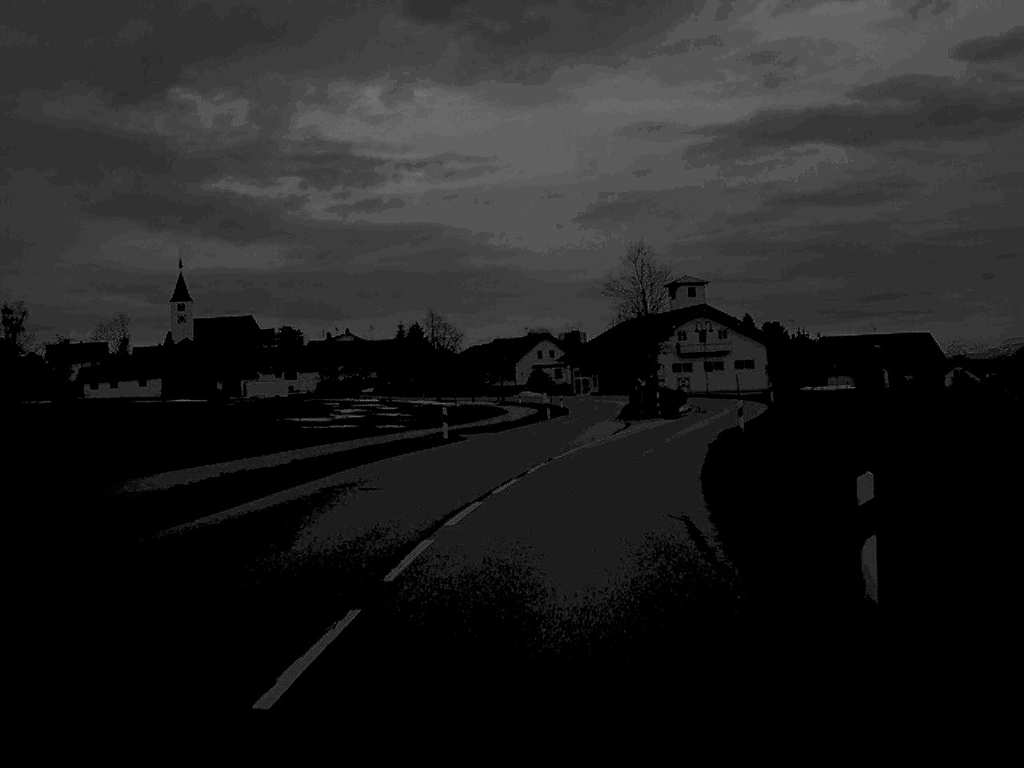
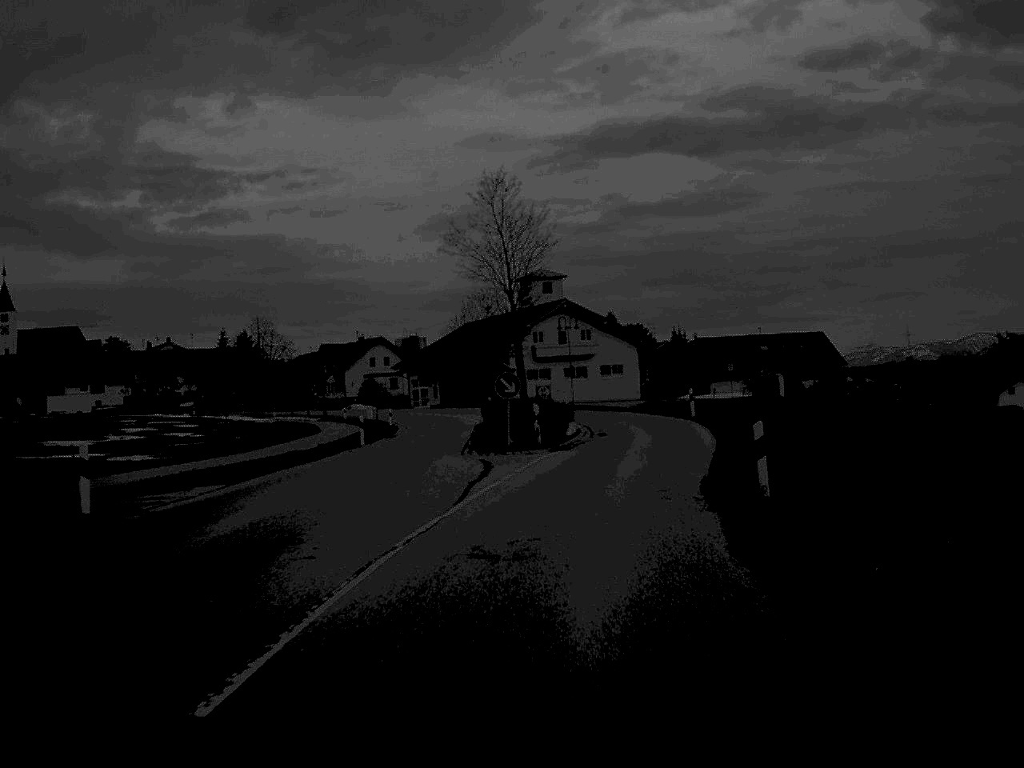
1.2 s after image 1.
(+1.3, +22.1) m; +7°
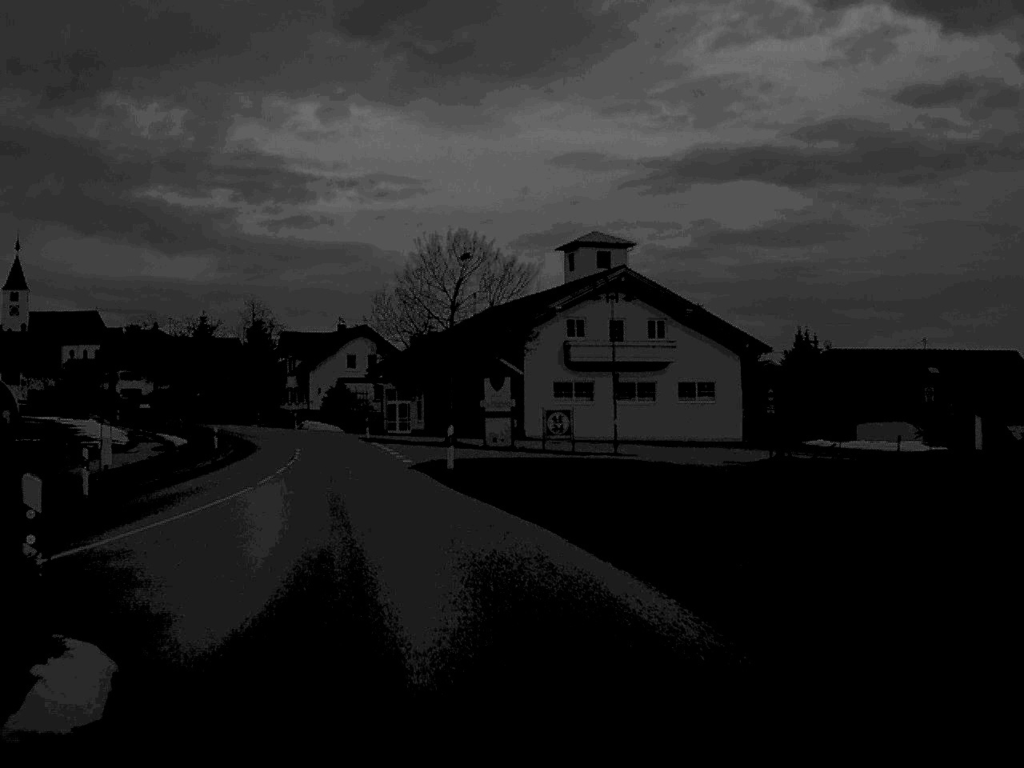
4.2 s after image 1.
(+3.3, +48.5) m; -4°
